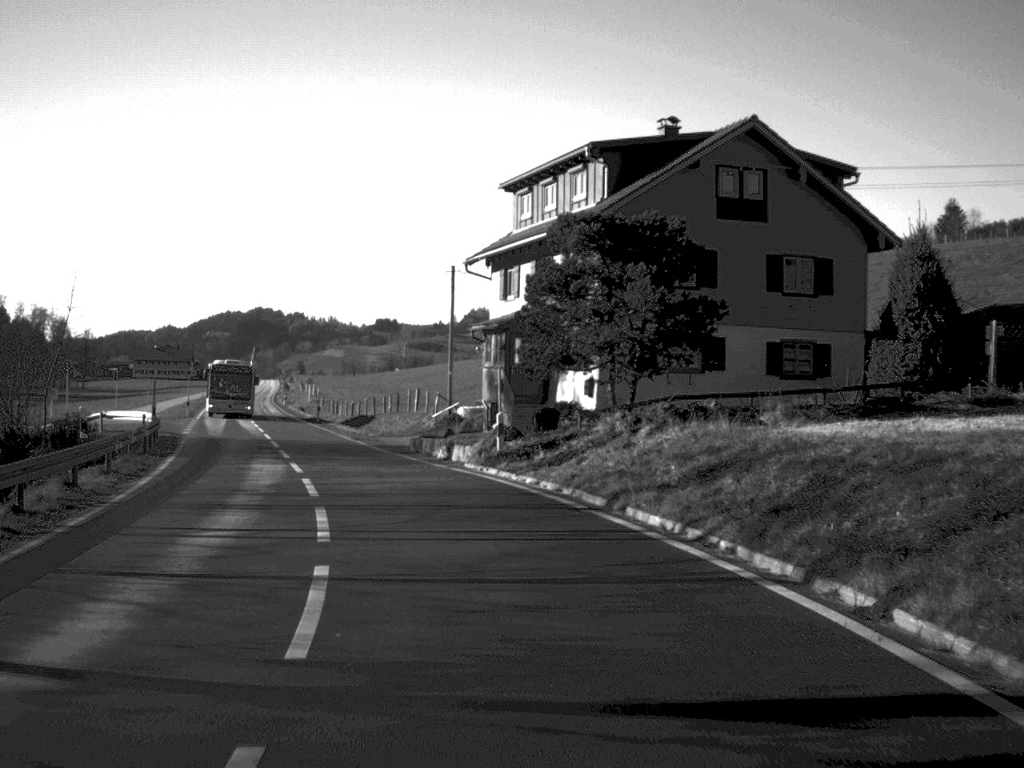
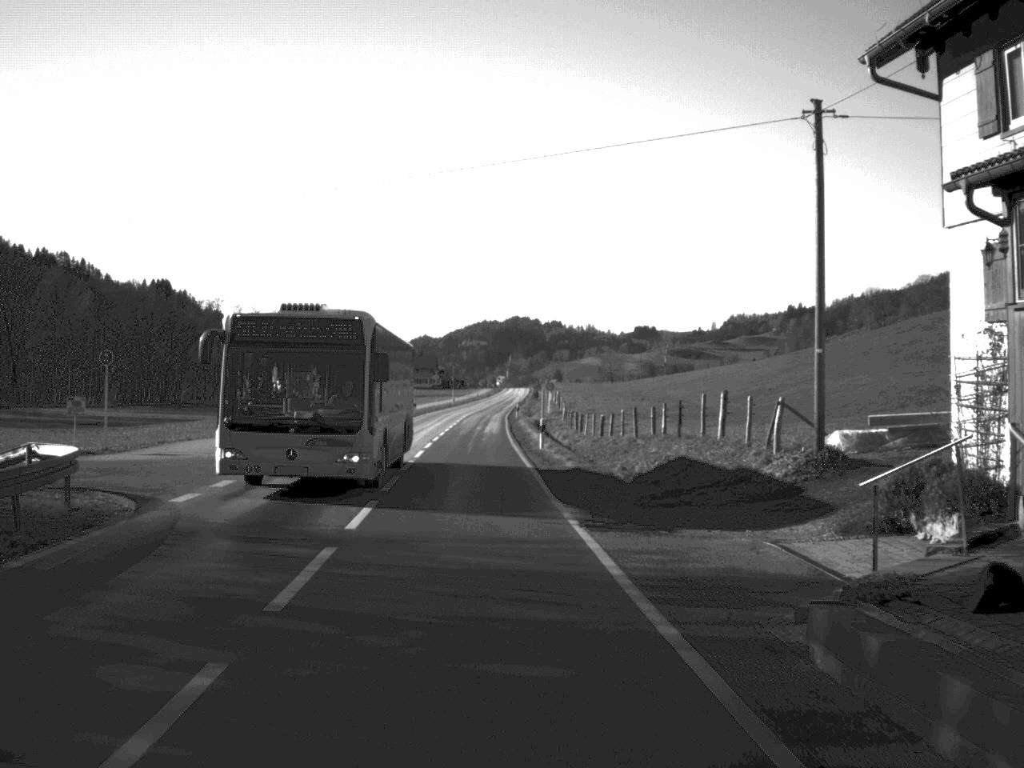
(-3.2, +27.9) m; -11°
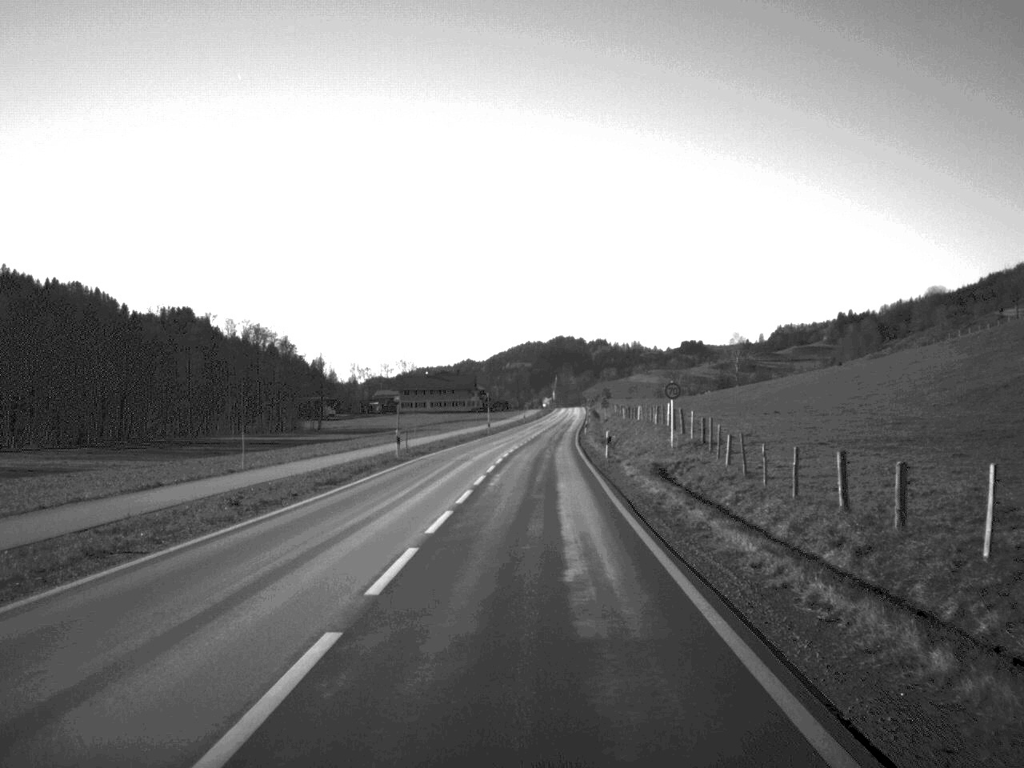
(-1.6, +46.8) m; -2°
